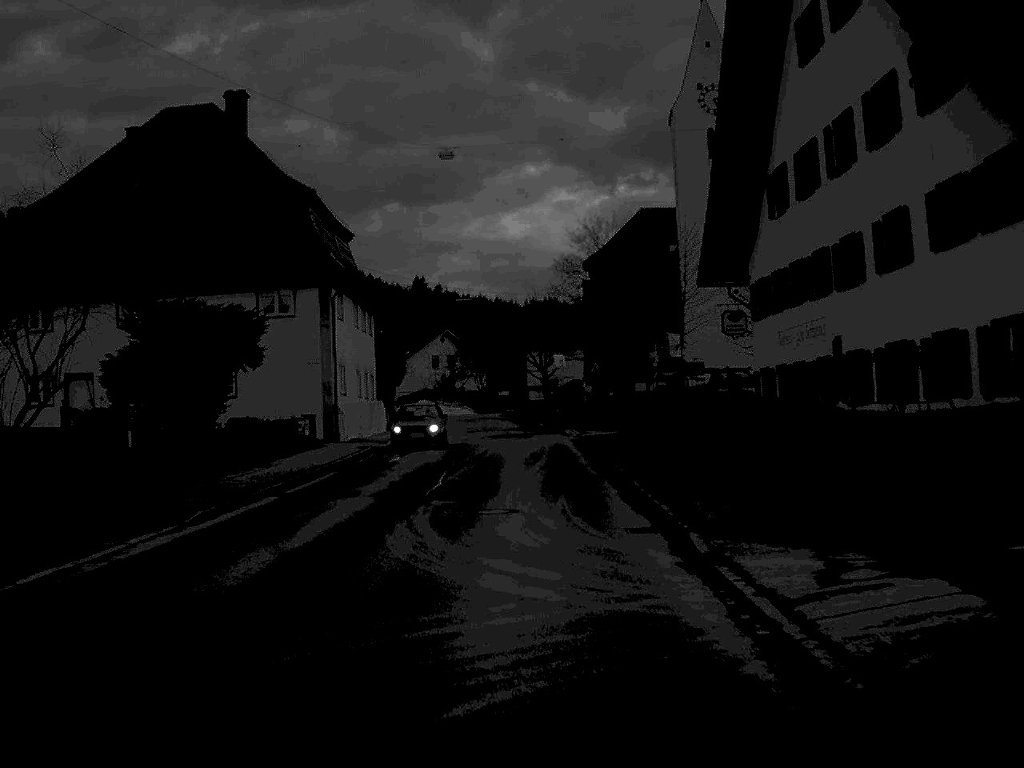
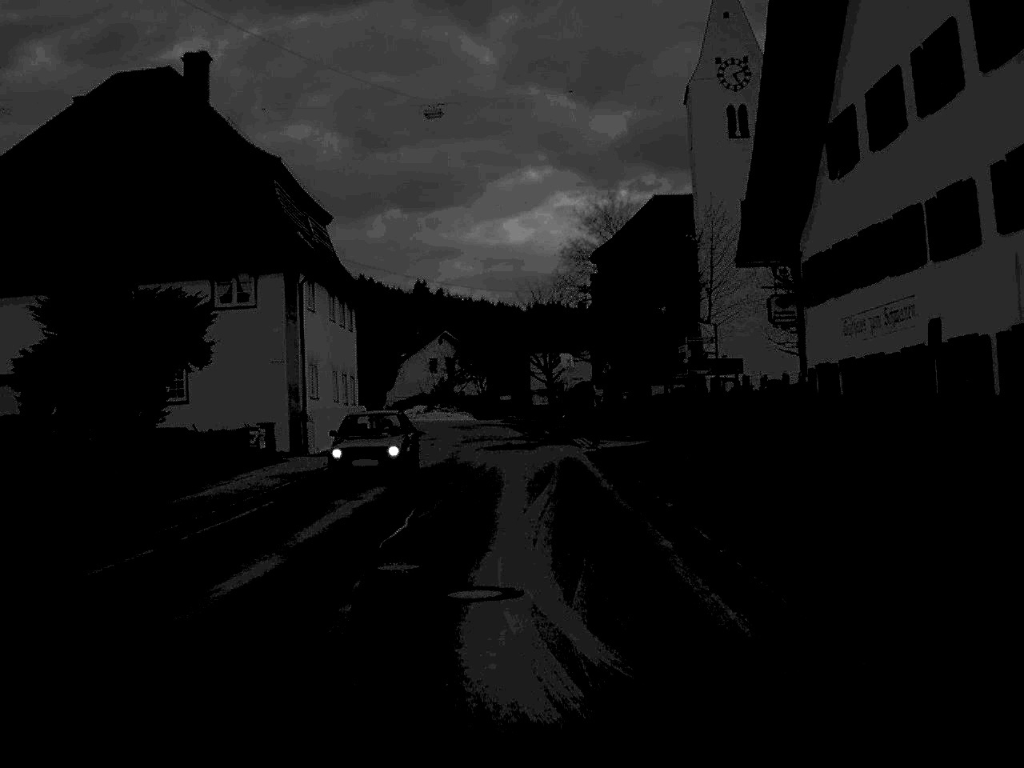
(0.0, +7.3) m; 0°
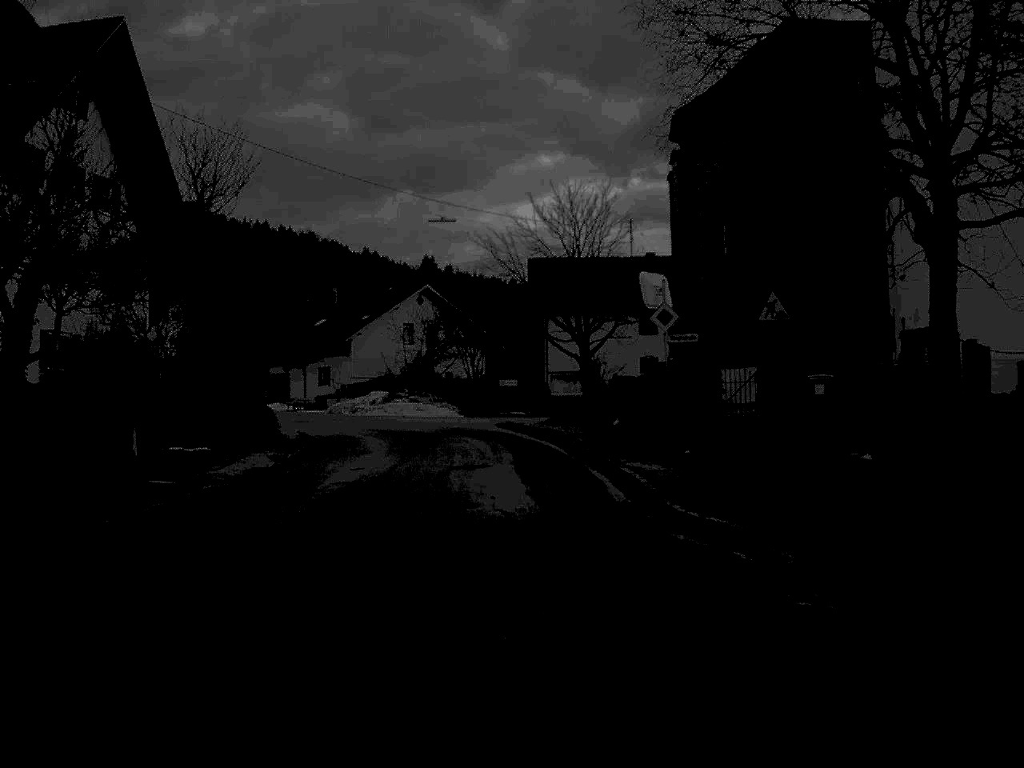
(-0.1, +37.5) m; 0°
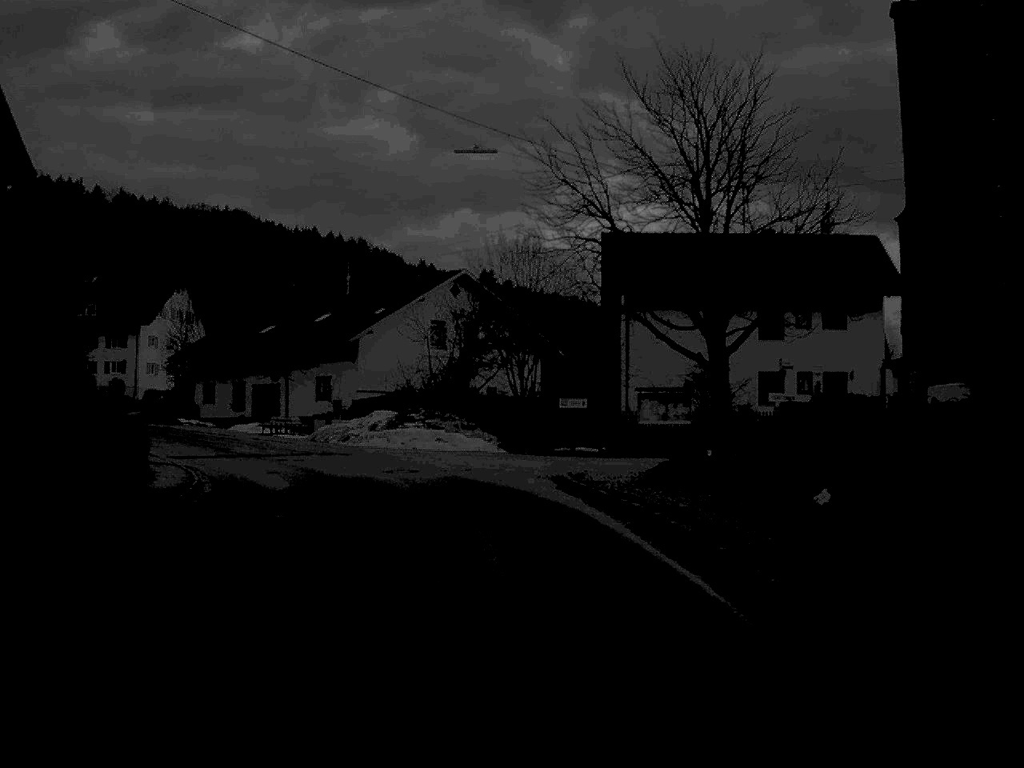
(-0.4, +22.0) m; -3°
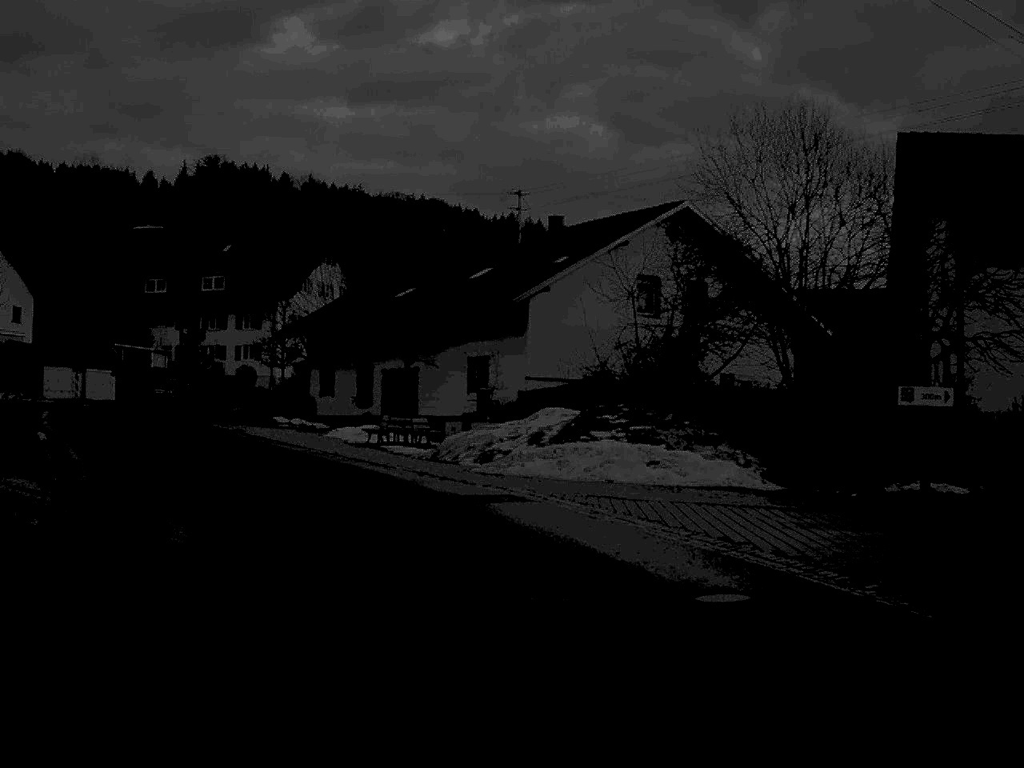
(-1.4, +20.8) m; -9°
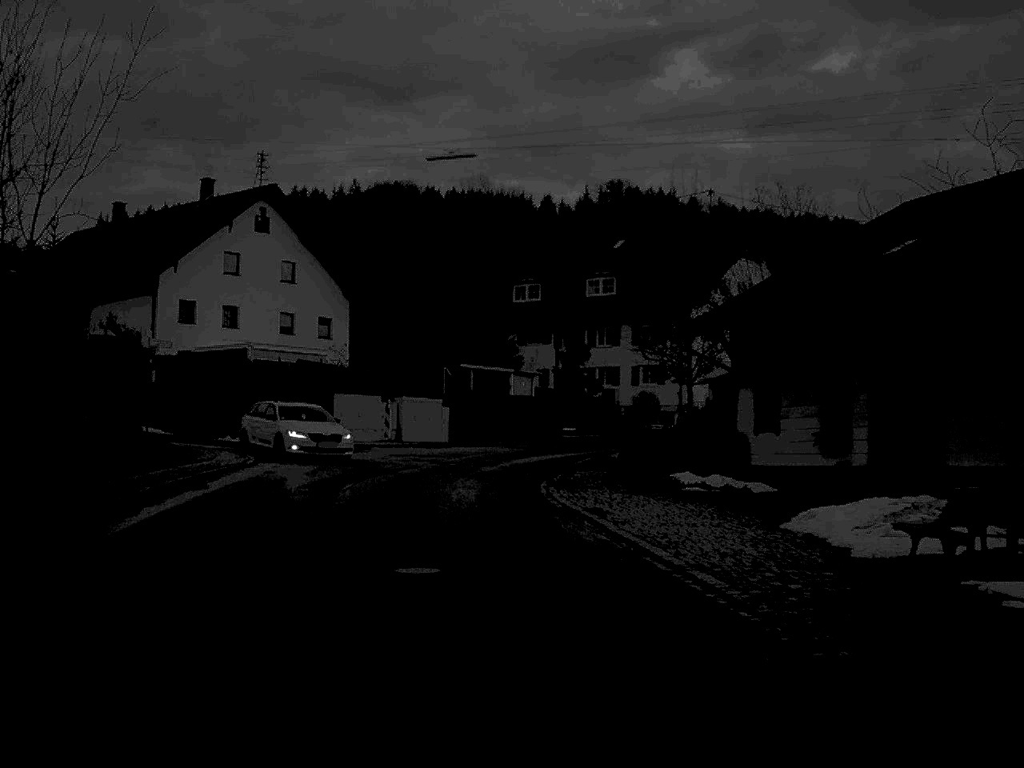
(-3.5, +21.5) m; -18°
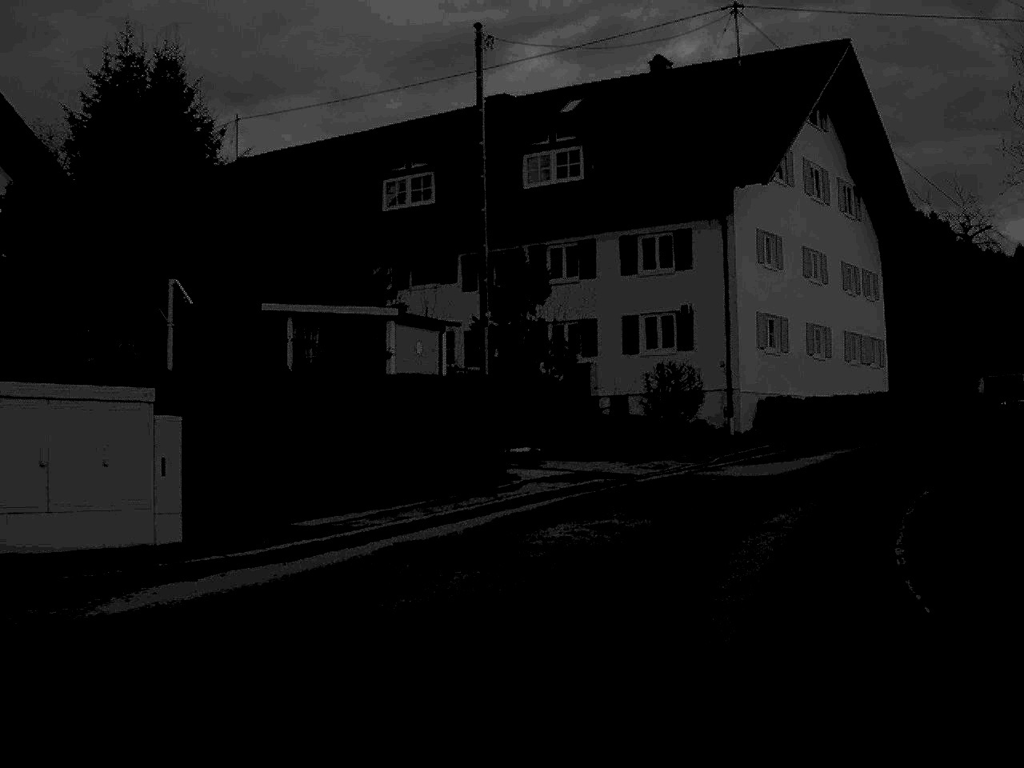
(-0.7, +34.8) m; +7°
